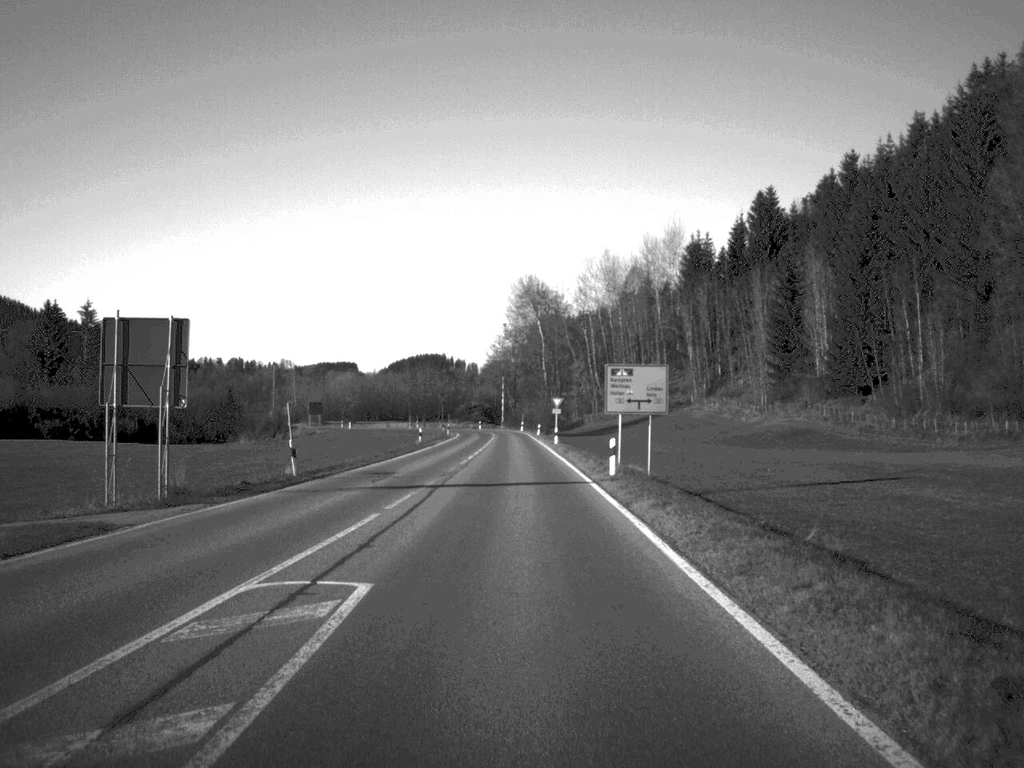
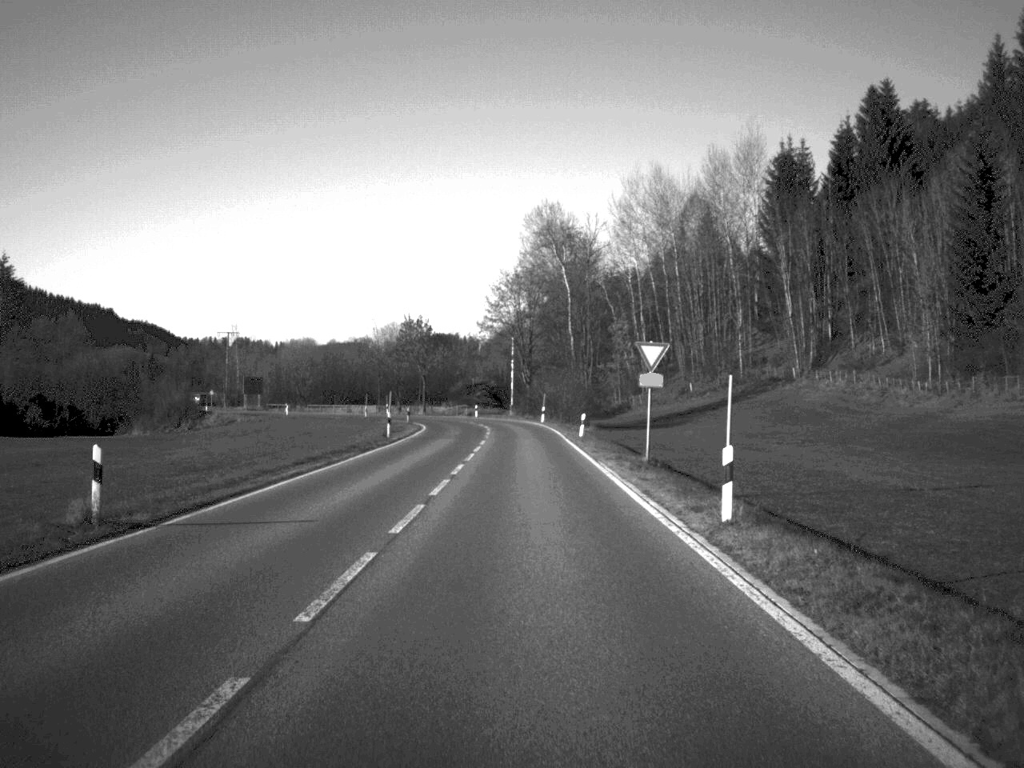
(-0.5, +58.3) m; -1°
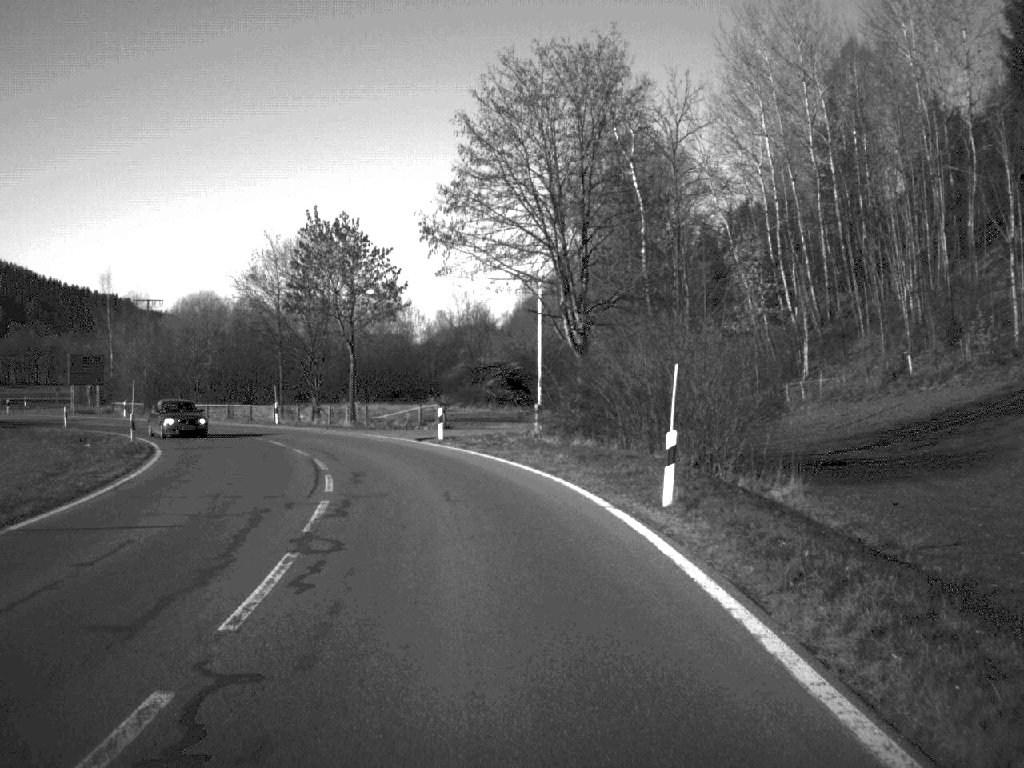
(-0.3, +66.0) m; -2°
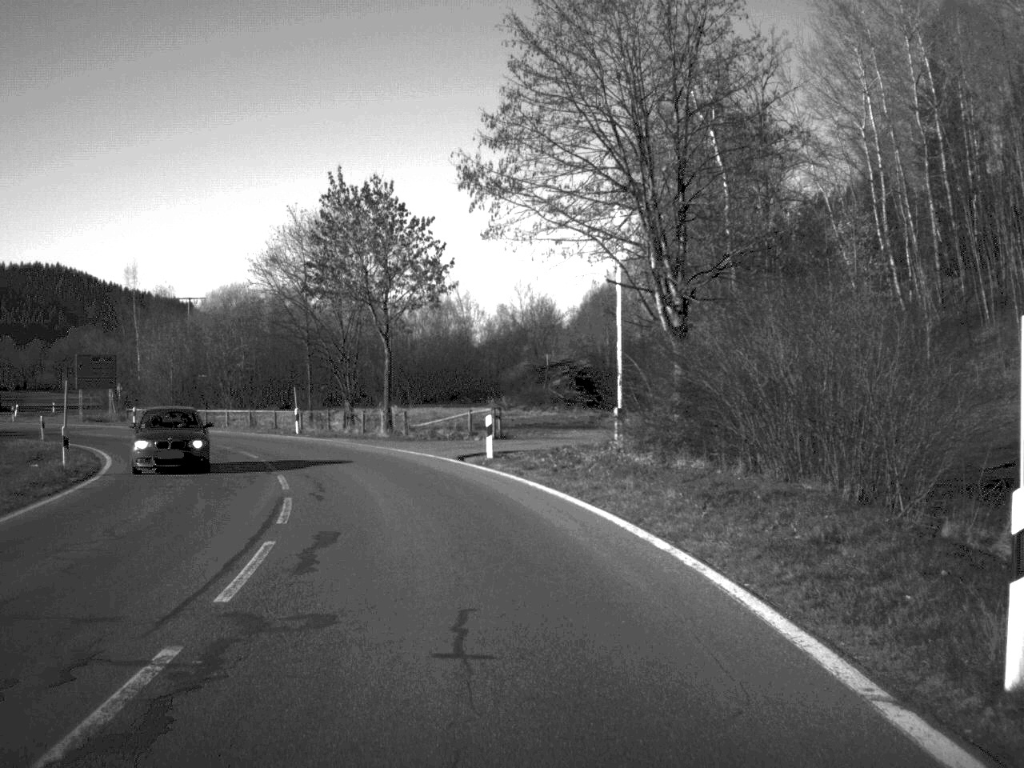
(-0.3, +10.5) m; -3°
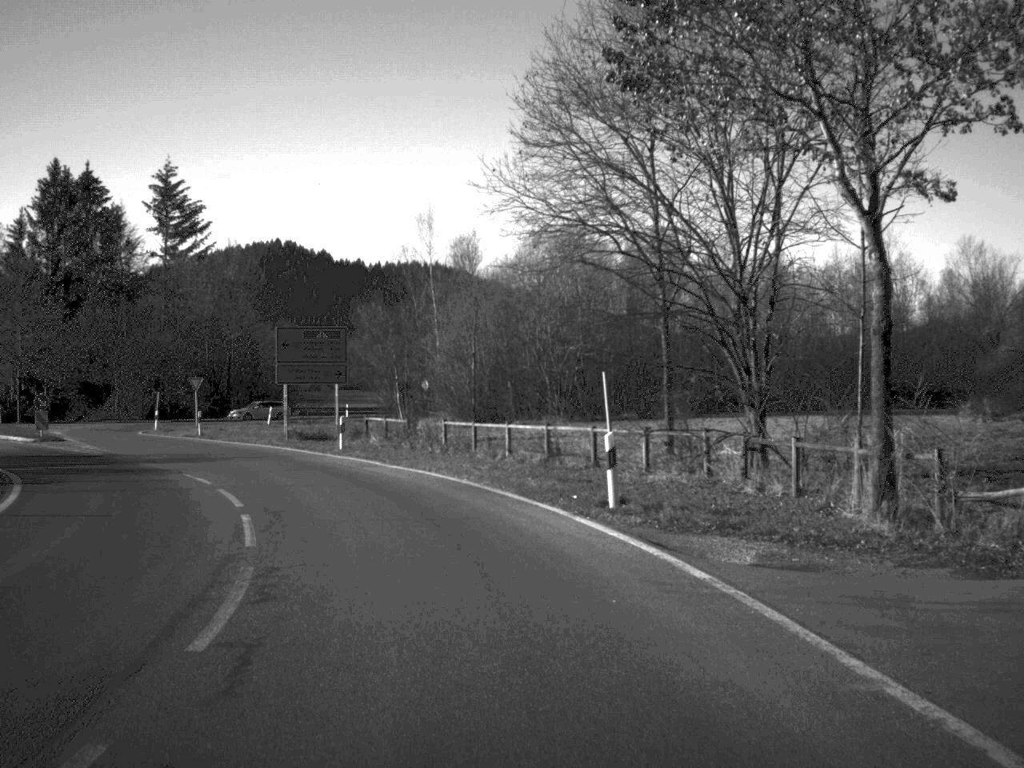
(-4.4, +31.4) m; -18°
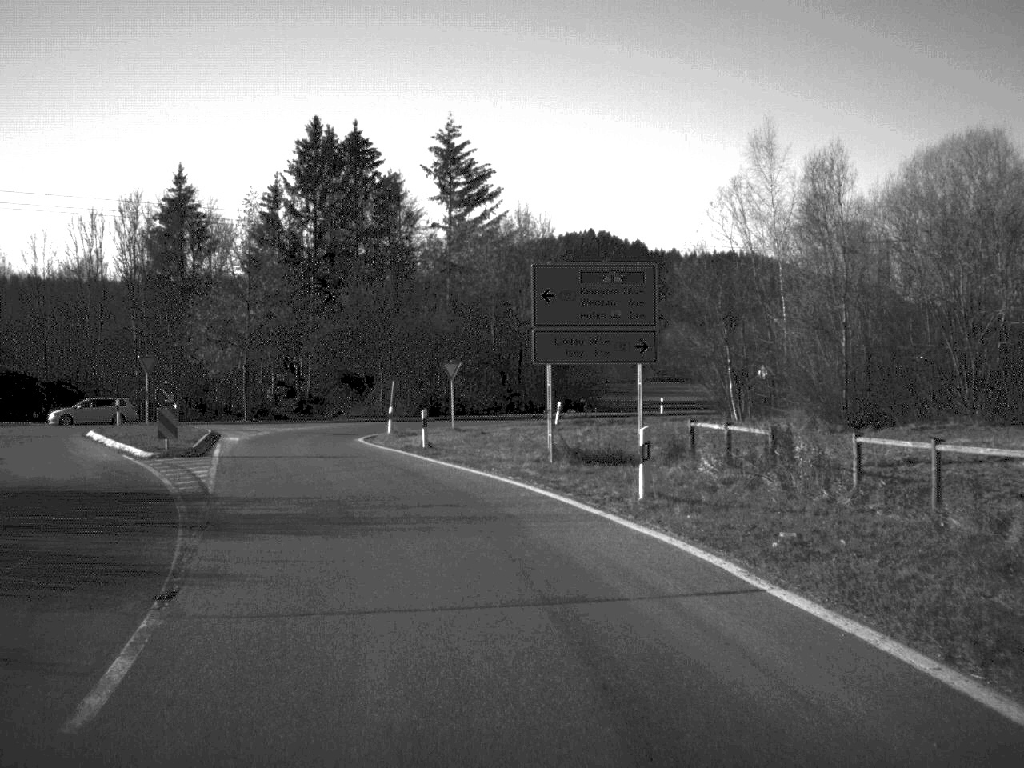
(-2.3, +19.0) m; -14°
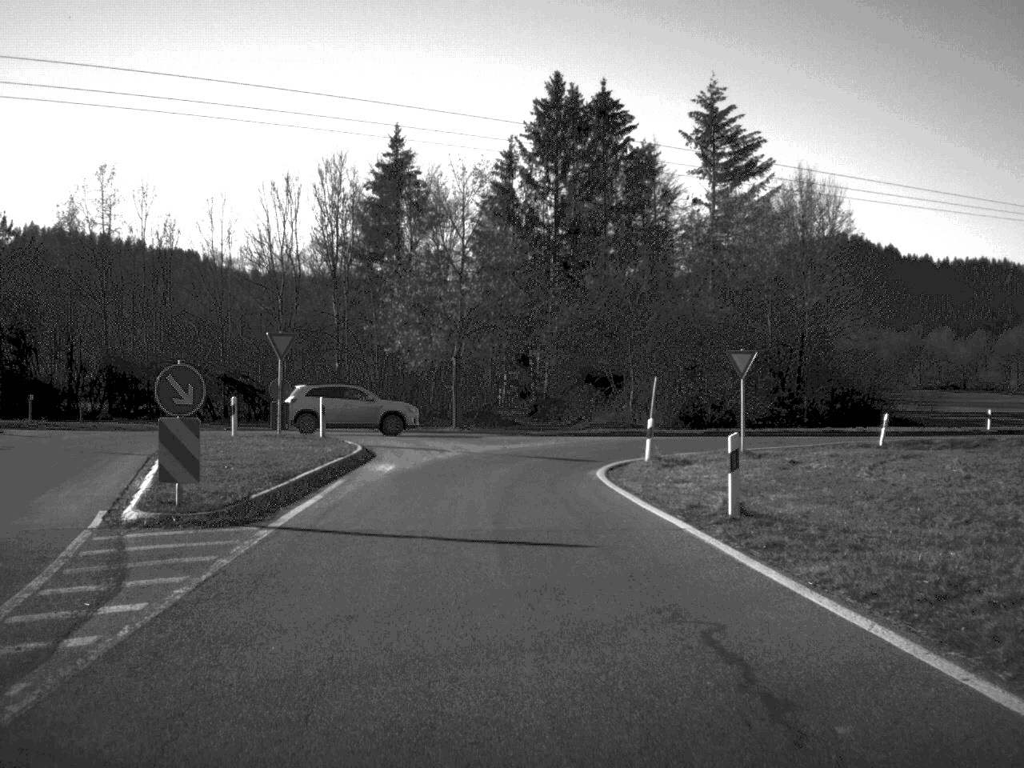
(-1.8, +17.1) m; -11°
